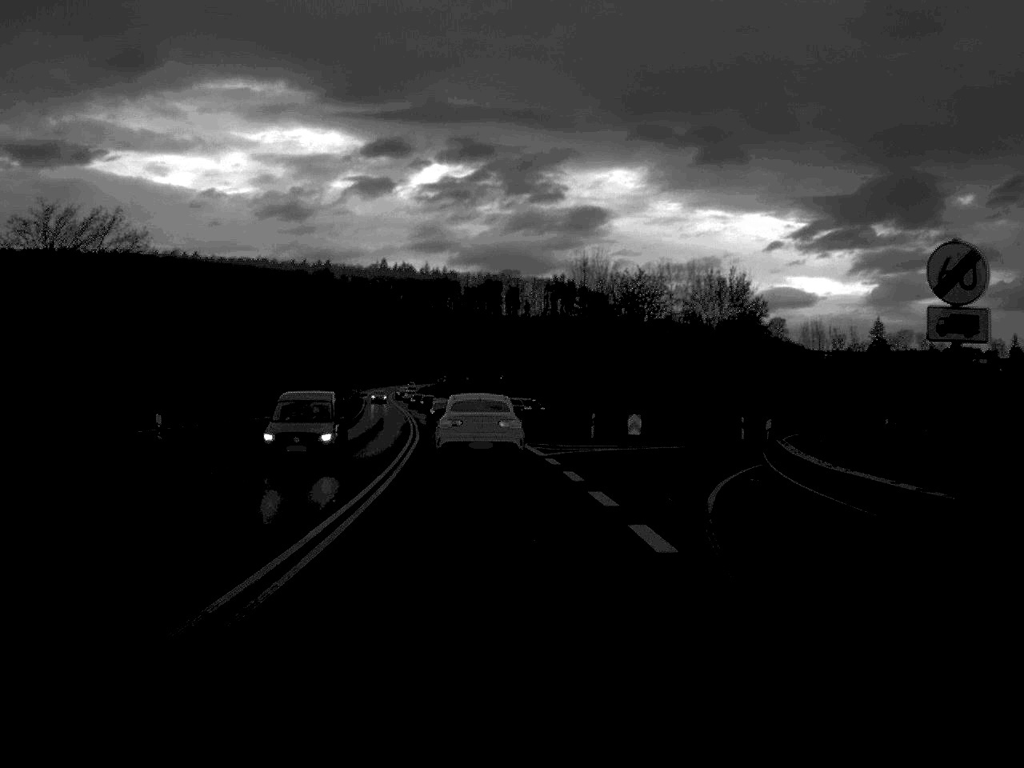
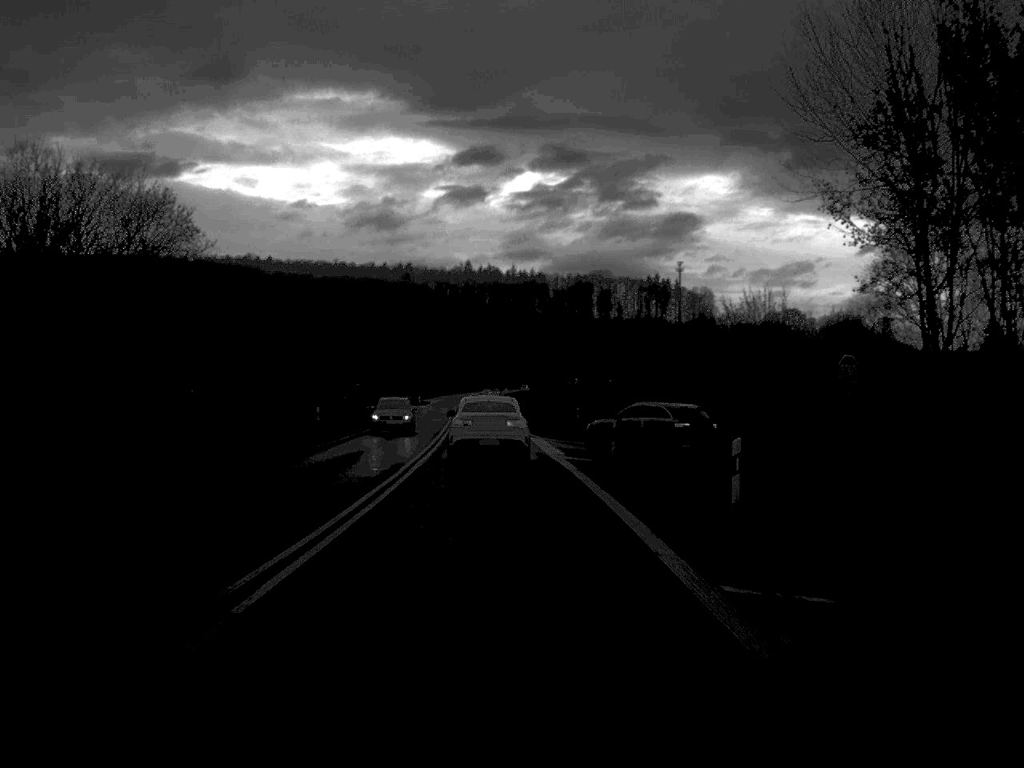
(-1.6, +45.5) m; -4°
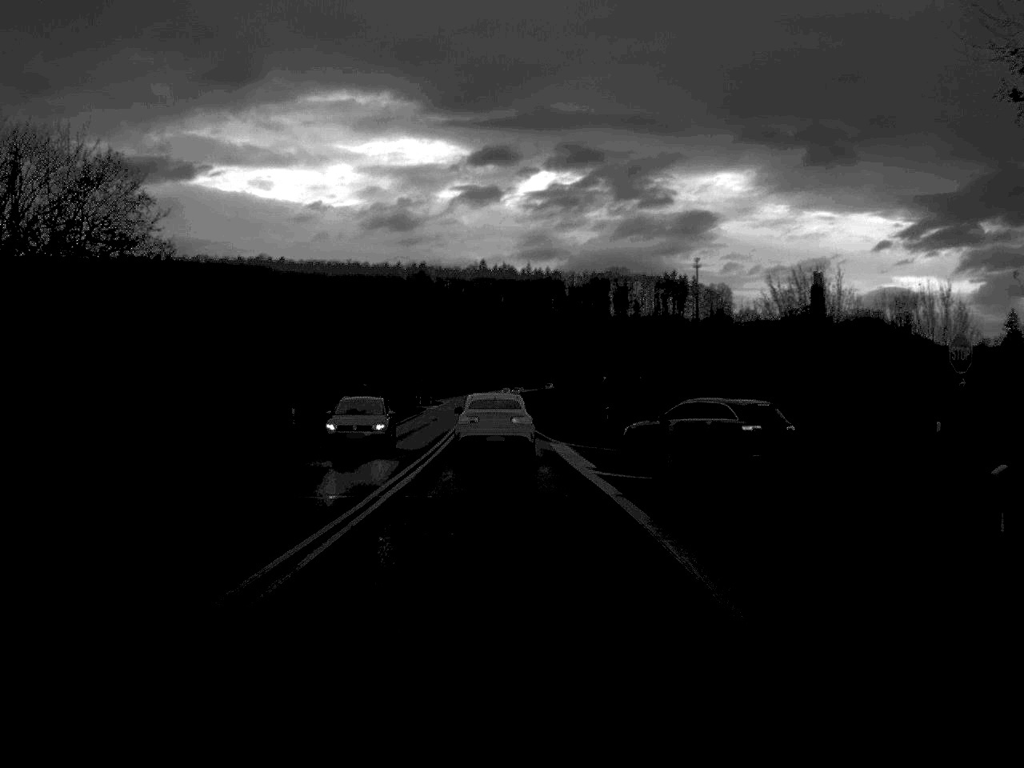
(-0.1, +9.0) m; -1°
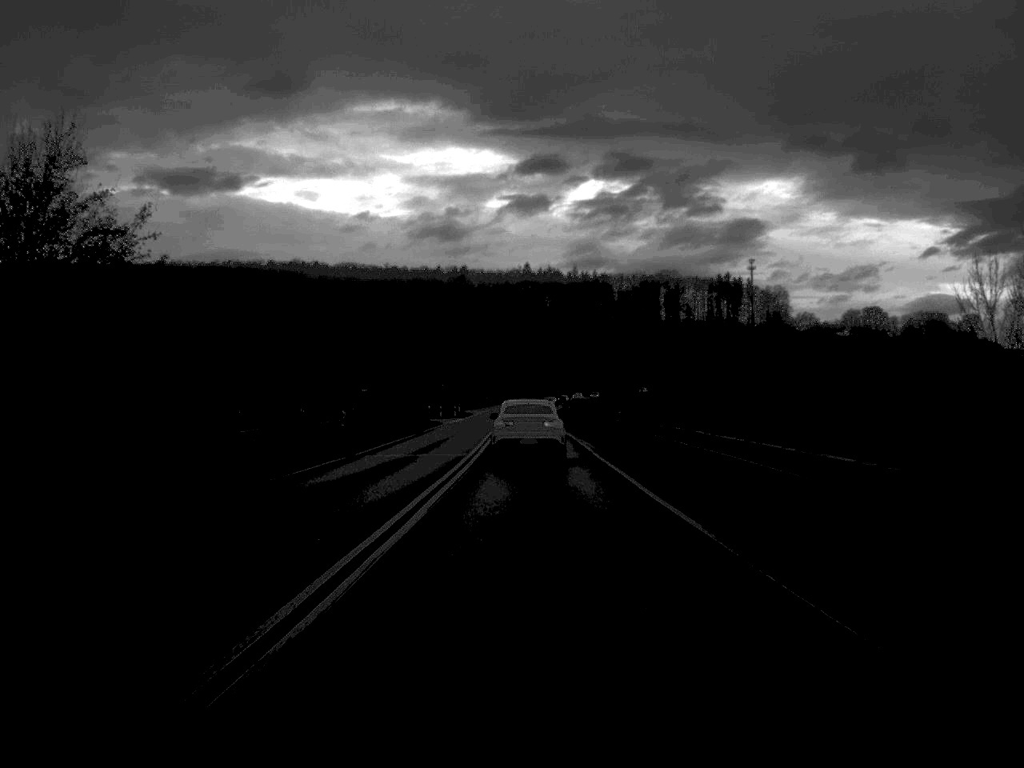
(-0.9, +39.6) m; -2°
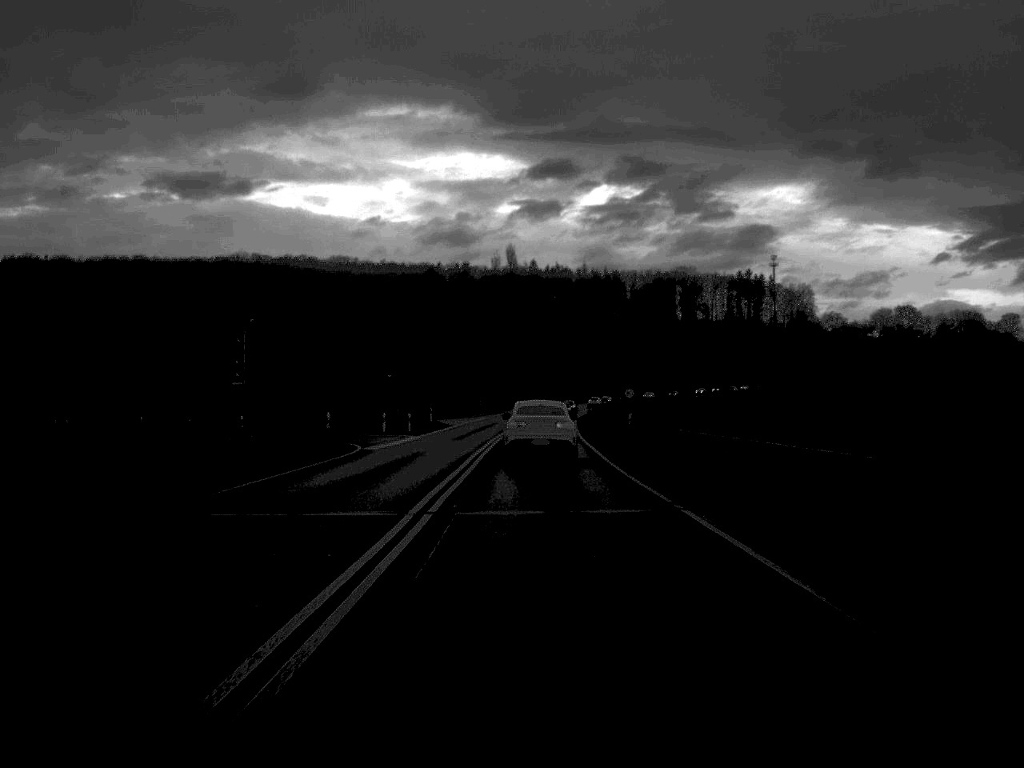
(-0.1, +51.3) m; 0°
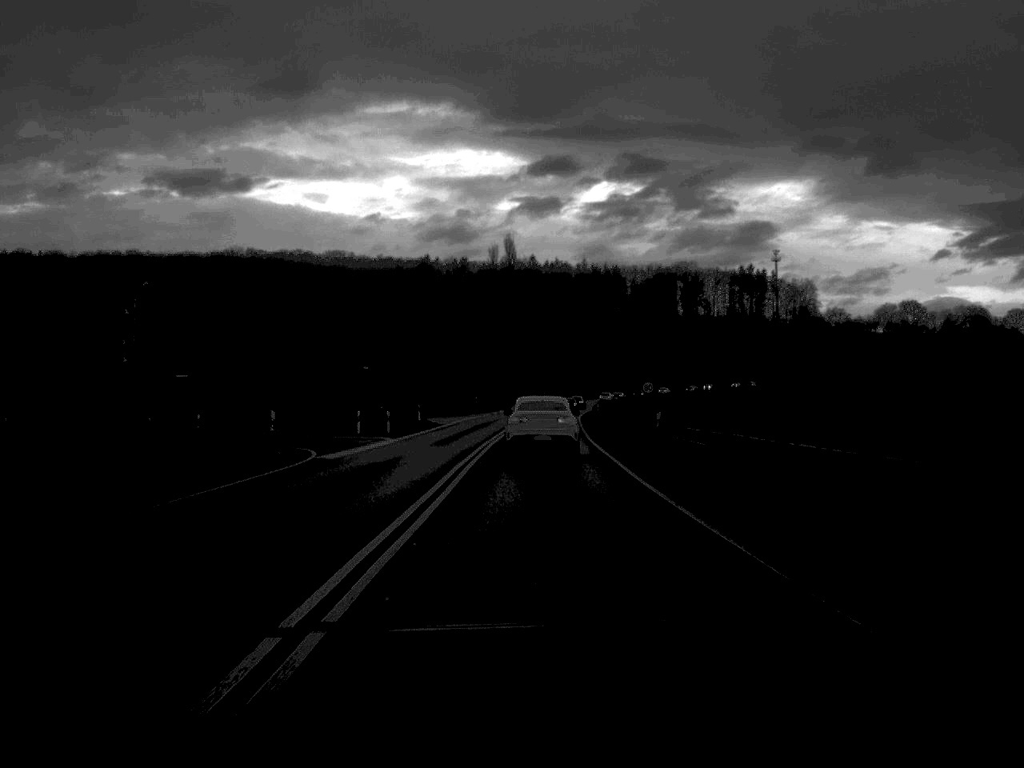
(0.0, +9.8) m; 0°
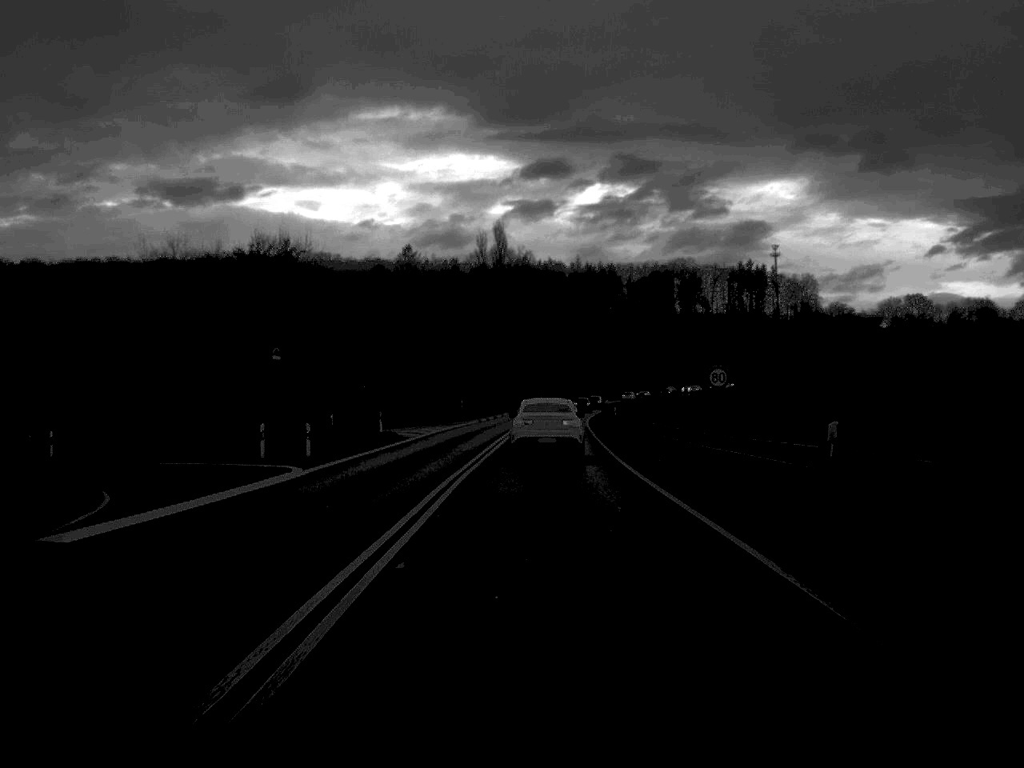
(0.0, +20.0) m; 0°
